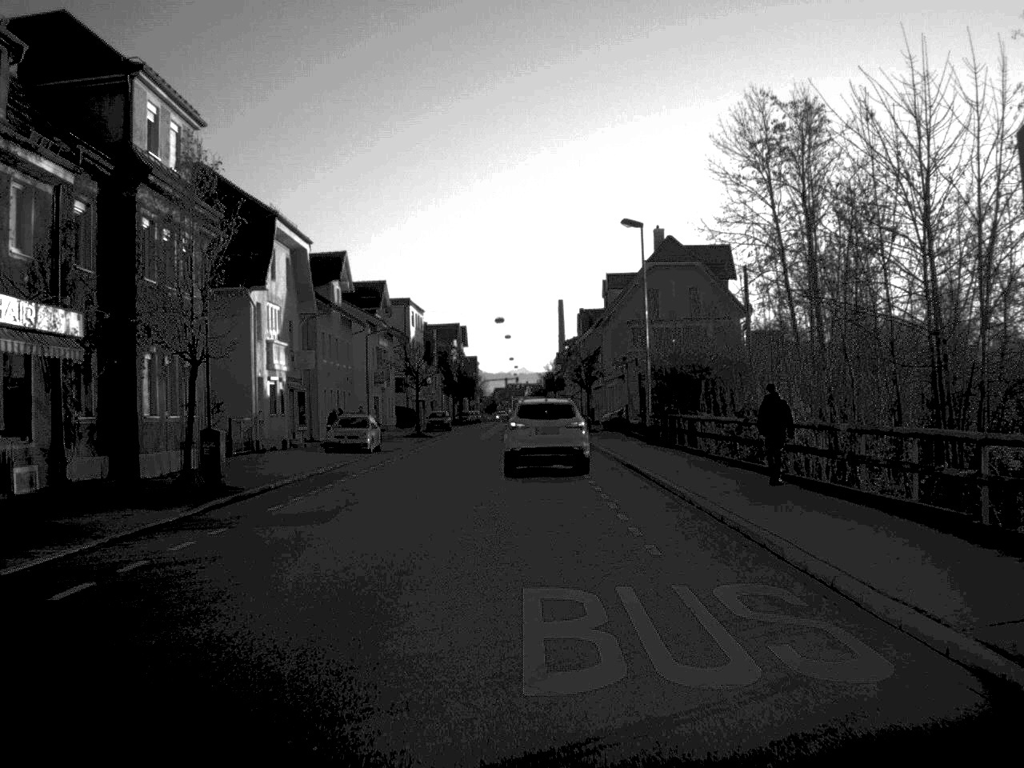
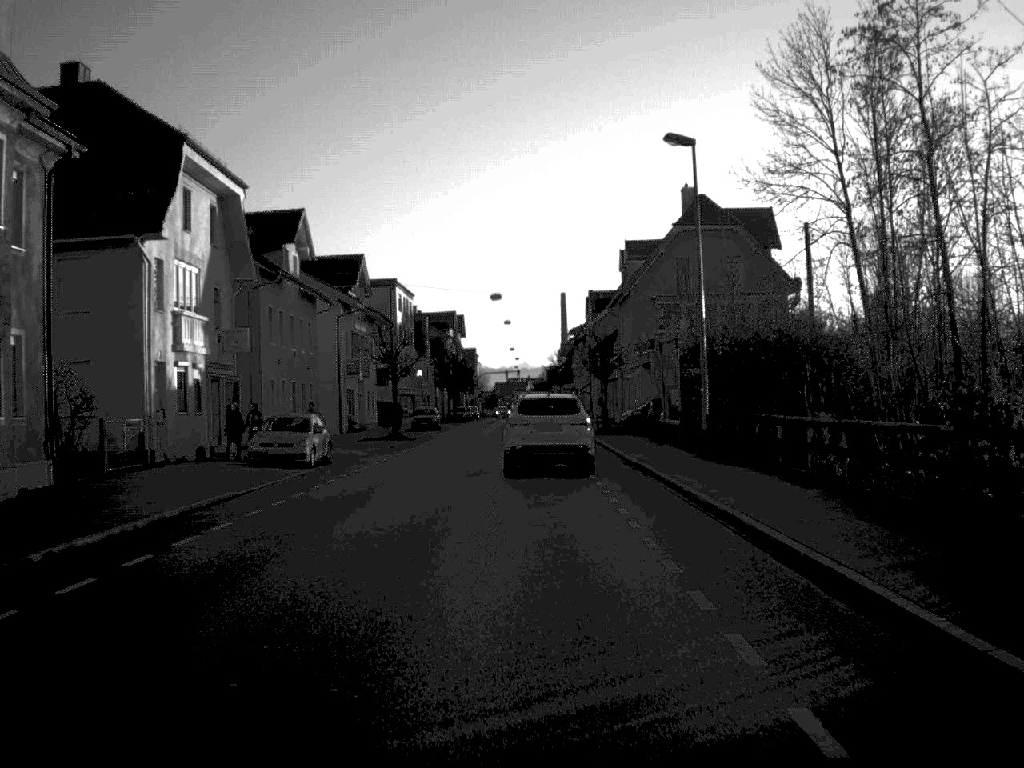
(0.0, +13.7) m; 0°
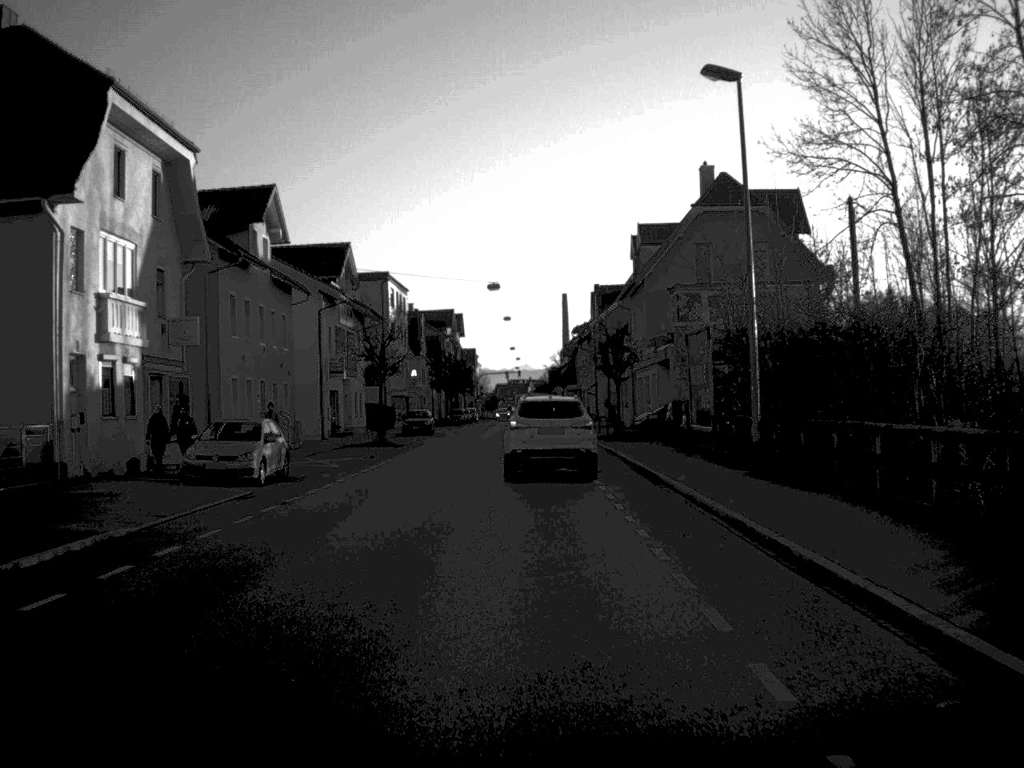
(0.0, +6.8) m; 0°
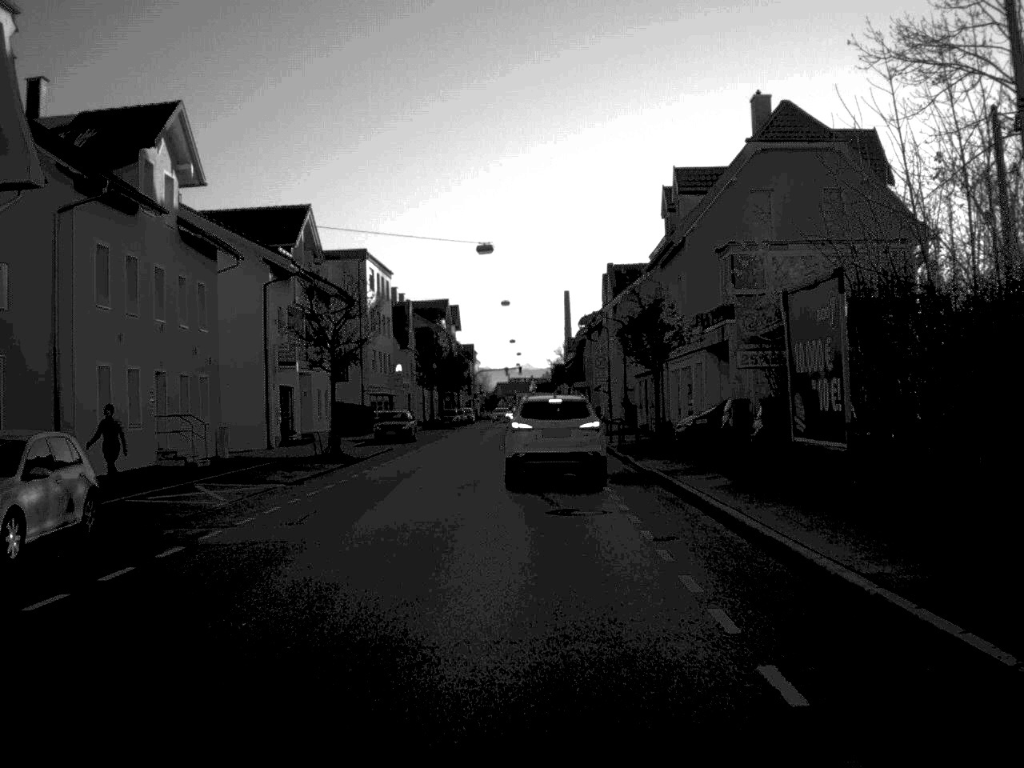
(0.0, +14.0) m; 0°
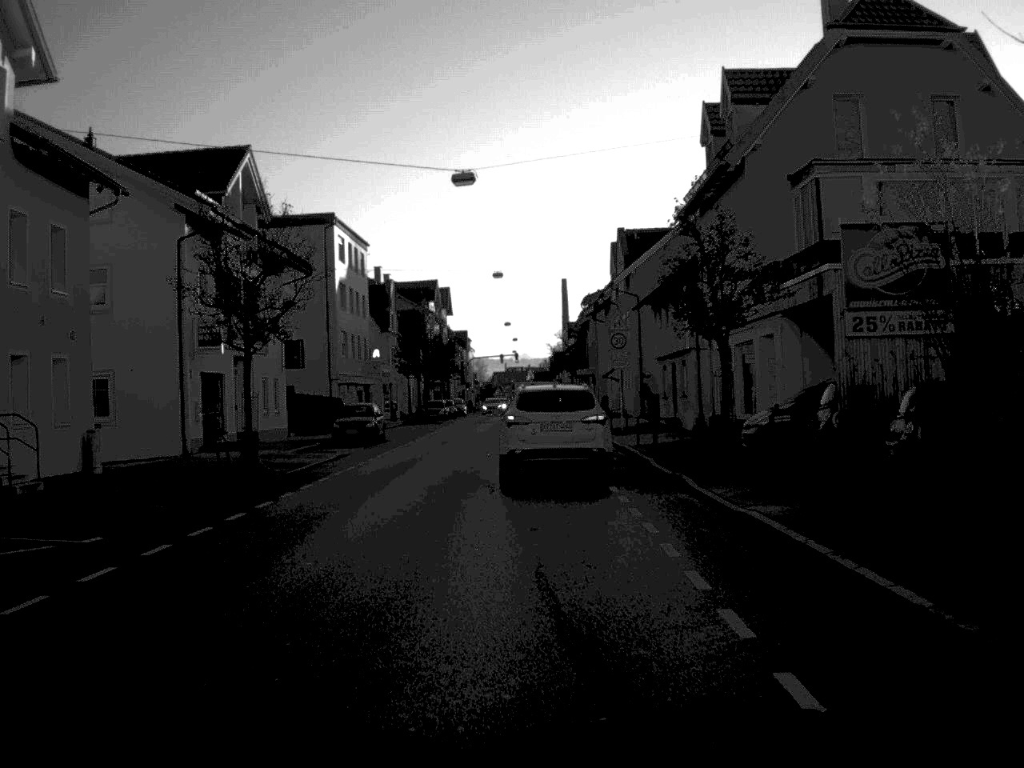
(0.0, +12.3) m; 0°
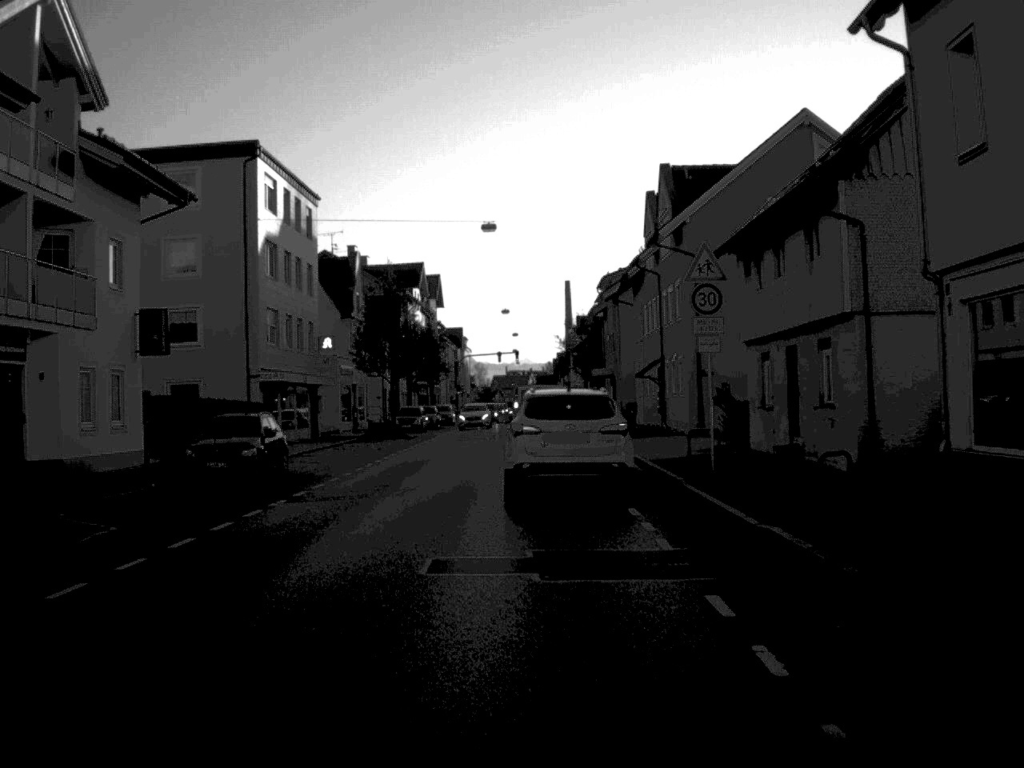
(0.0, +20.9) m; 0°
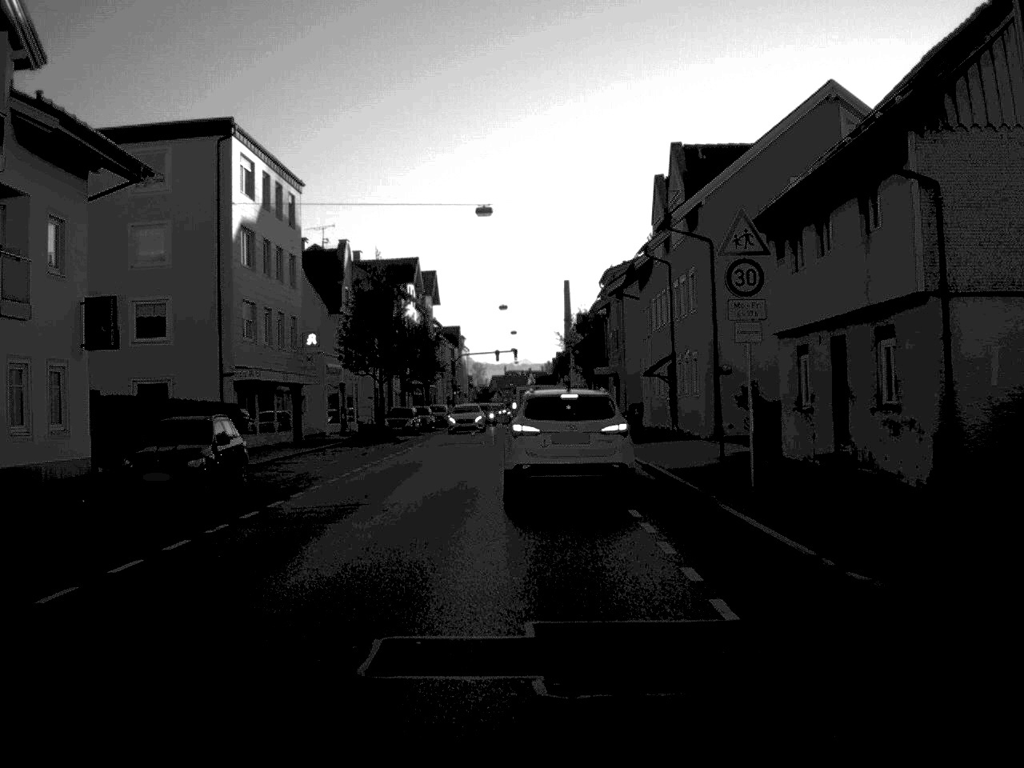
(0.0, +4.2) m; 0°
